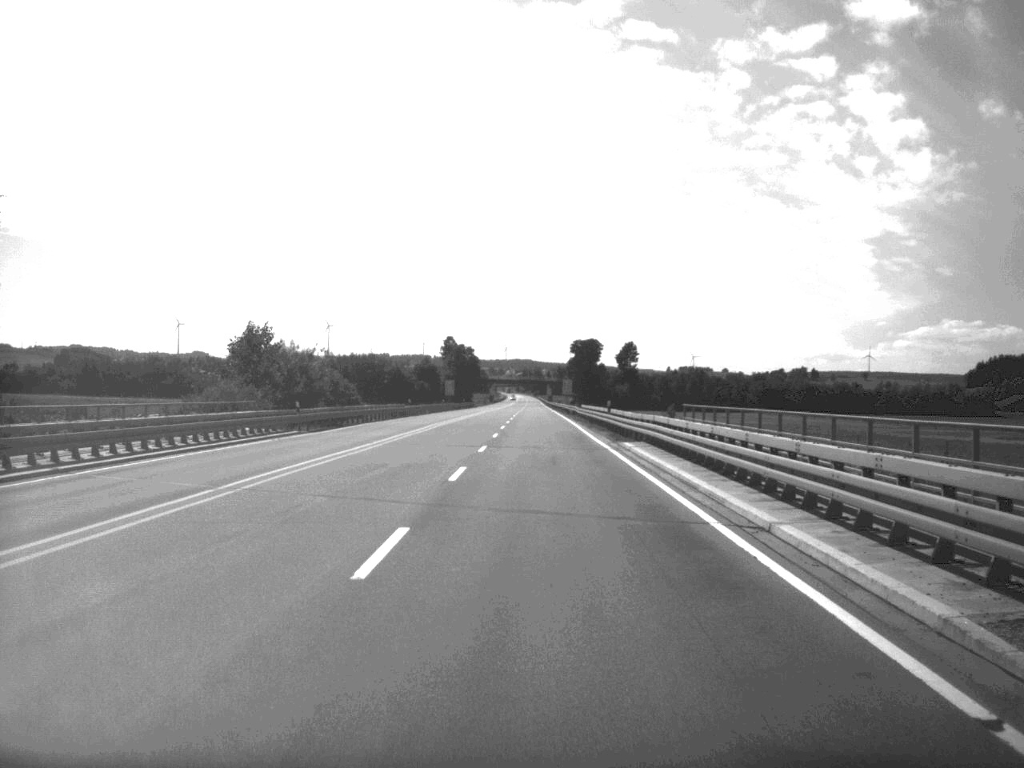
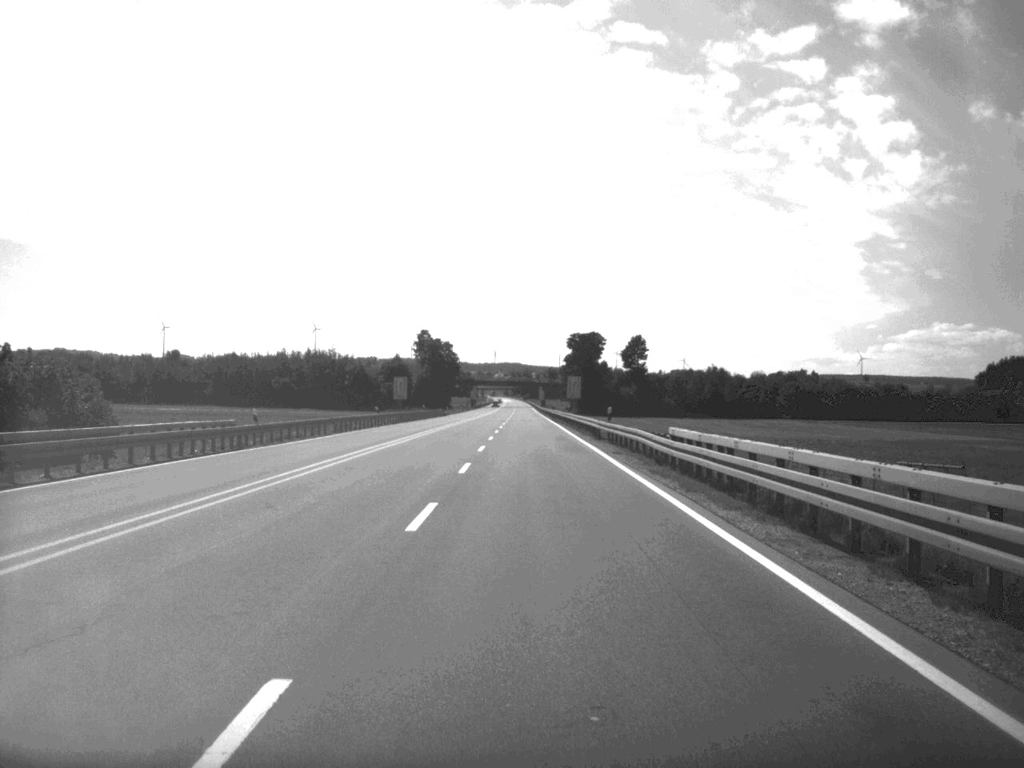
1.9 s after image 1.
(+0.2, +55.4) m; 0°
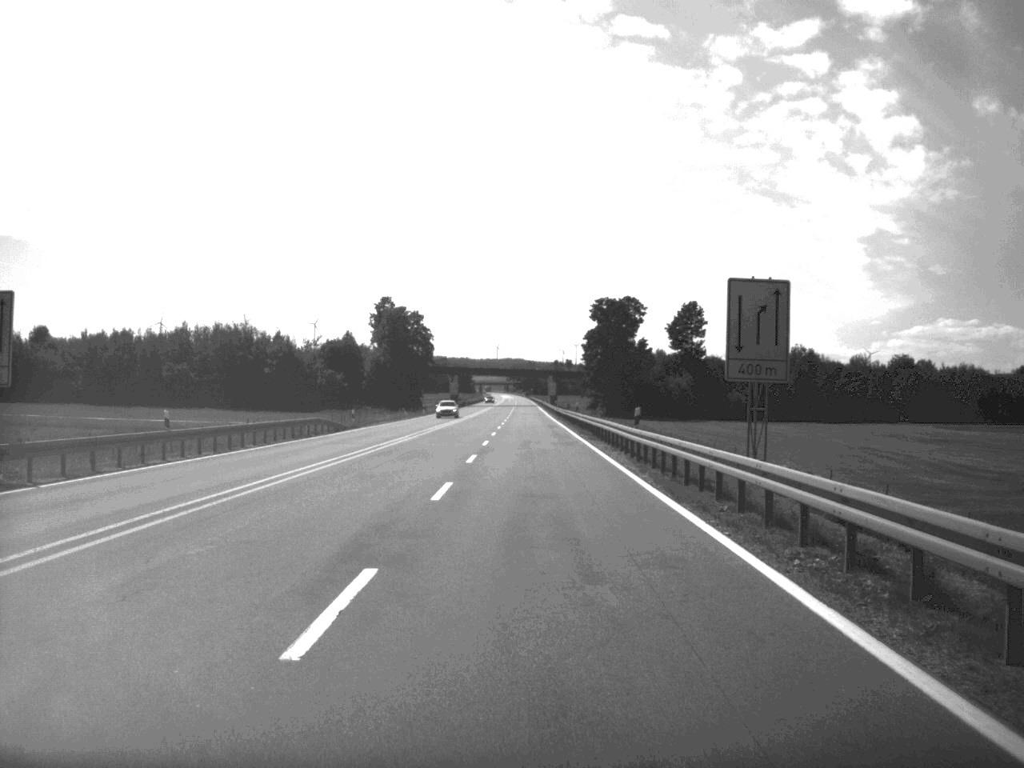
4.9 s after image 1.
(-0.3, +91.1) m; 0°
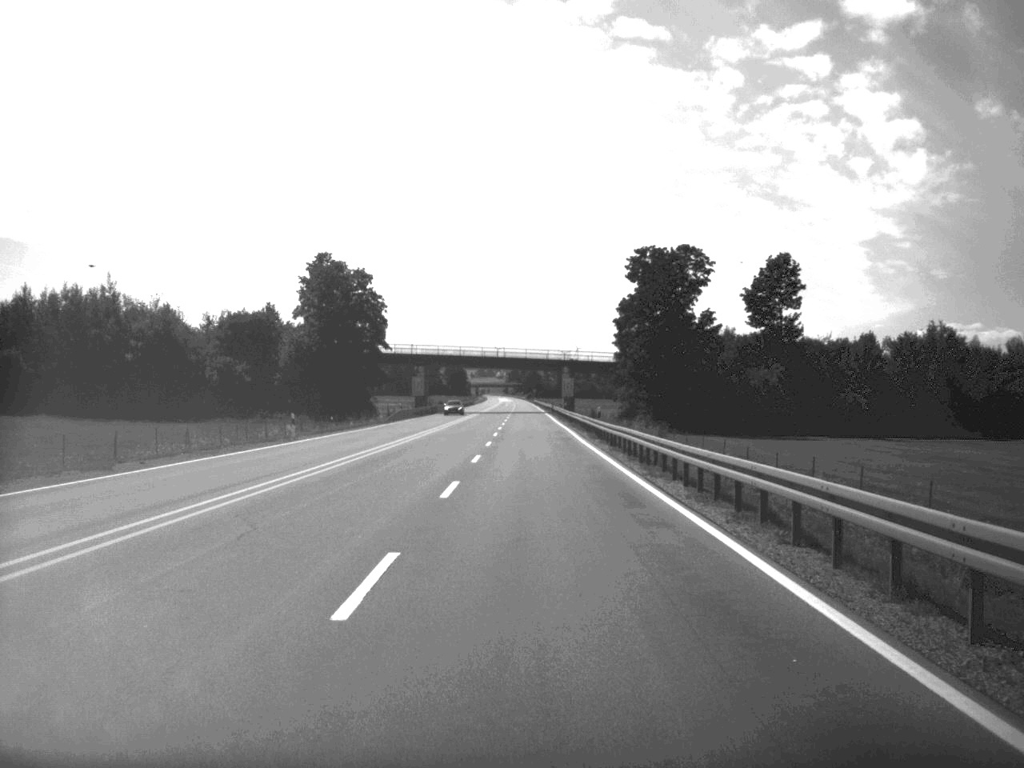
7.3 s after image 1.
(-0.2, +70.2) m; 0°
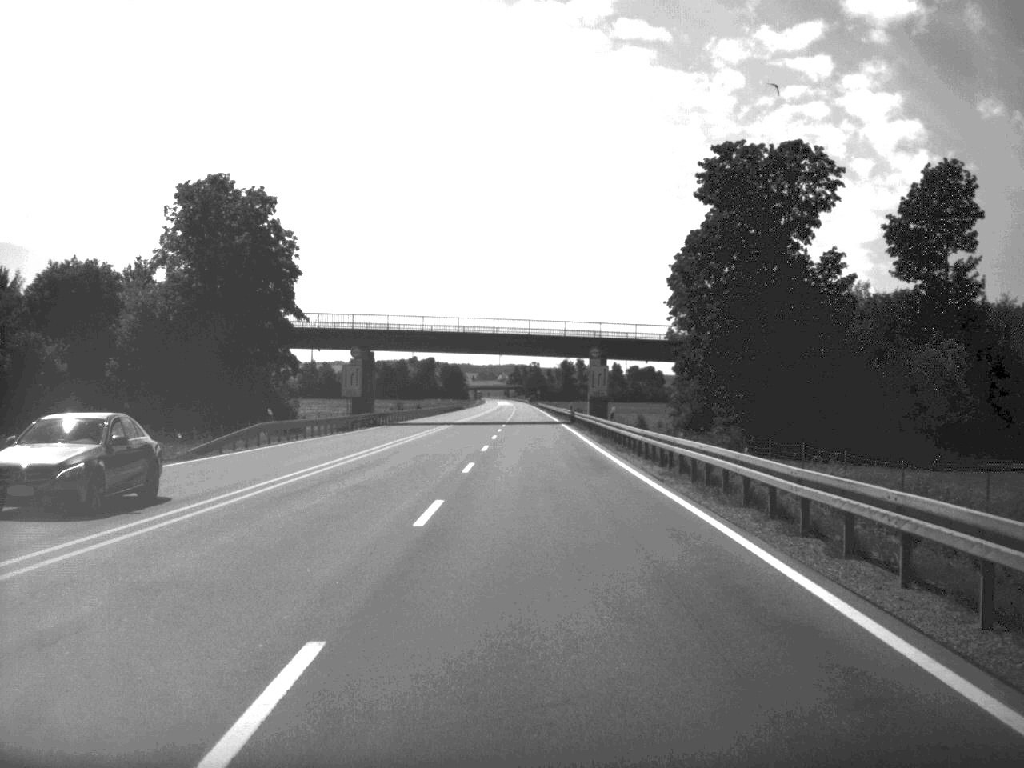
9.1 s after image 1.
(-0.1, +53.1) m; 0°
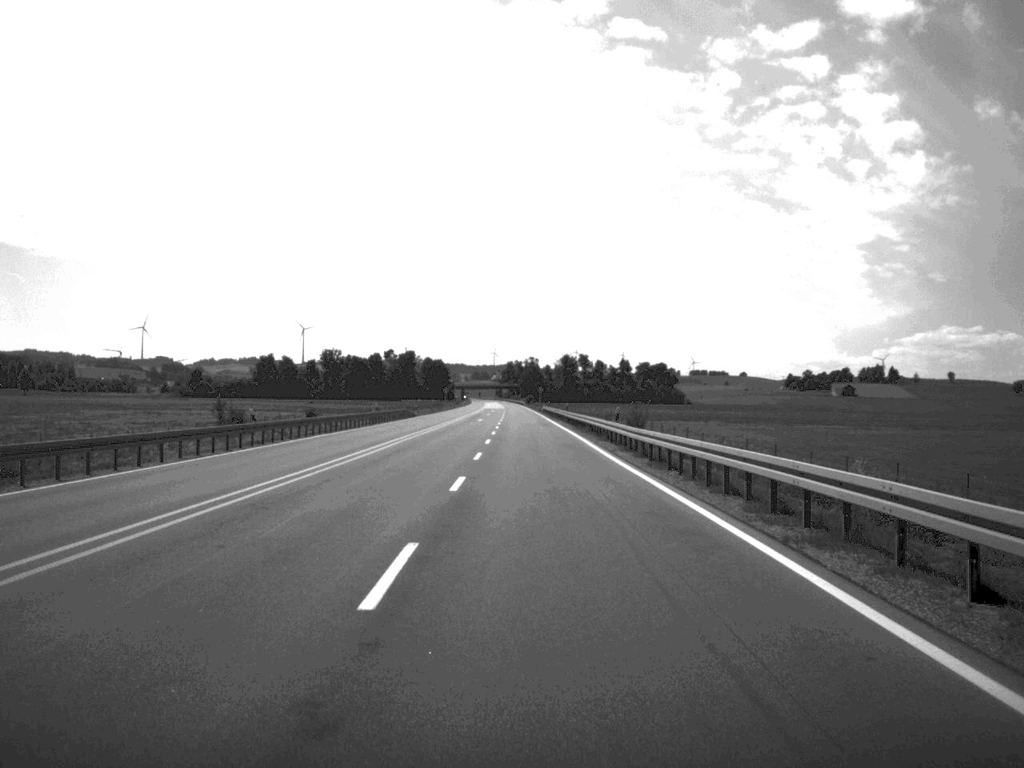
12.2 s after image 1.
(-0.3, +89.7) m; 0°
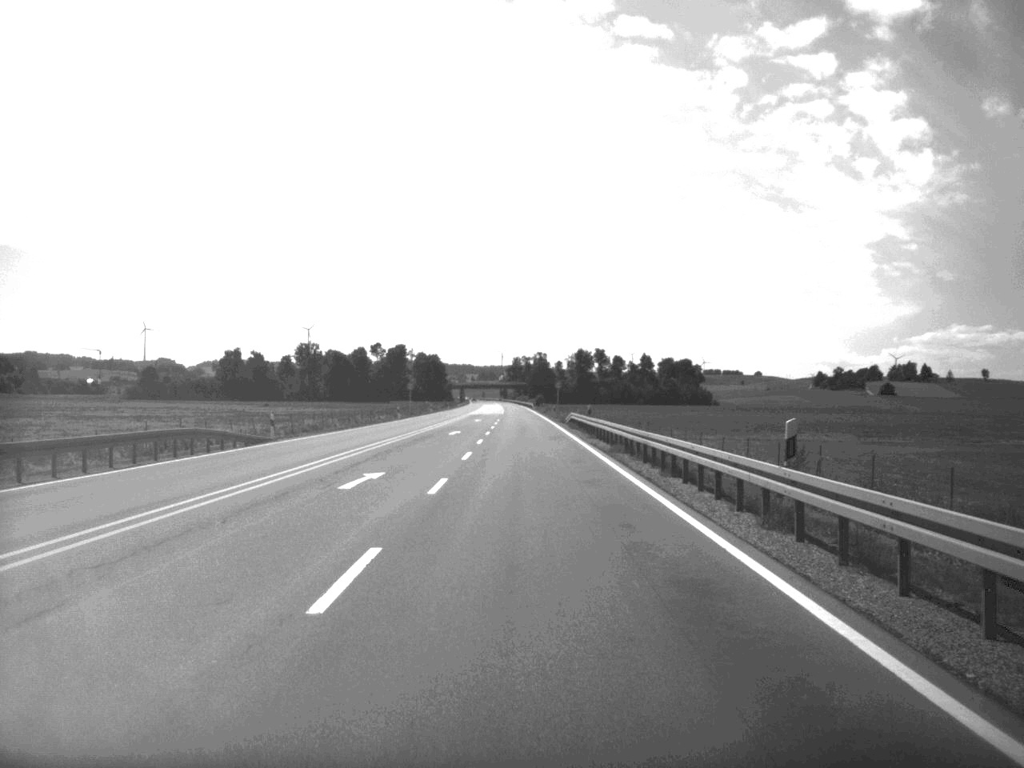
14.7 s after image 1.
(-0.2, +72.5) m; -1°
